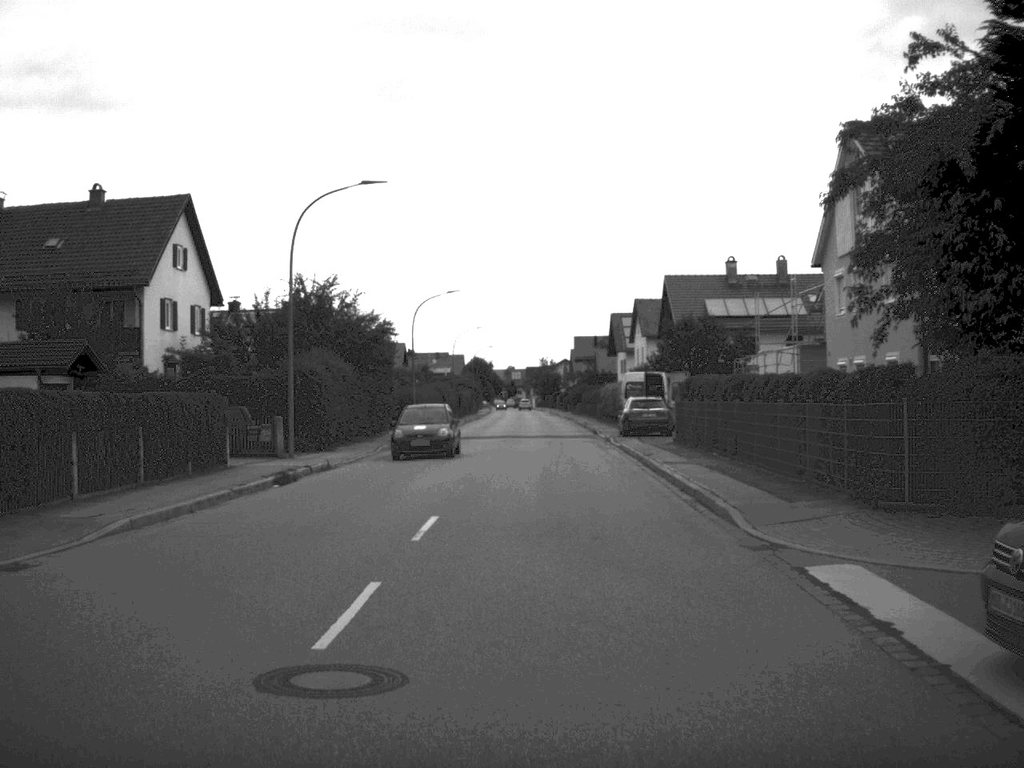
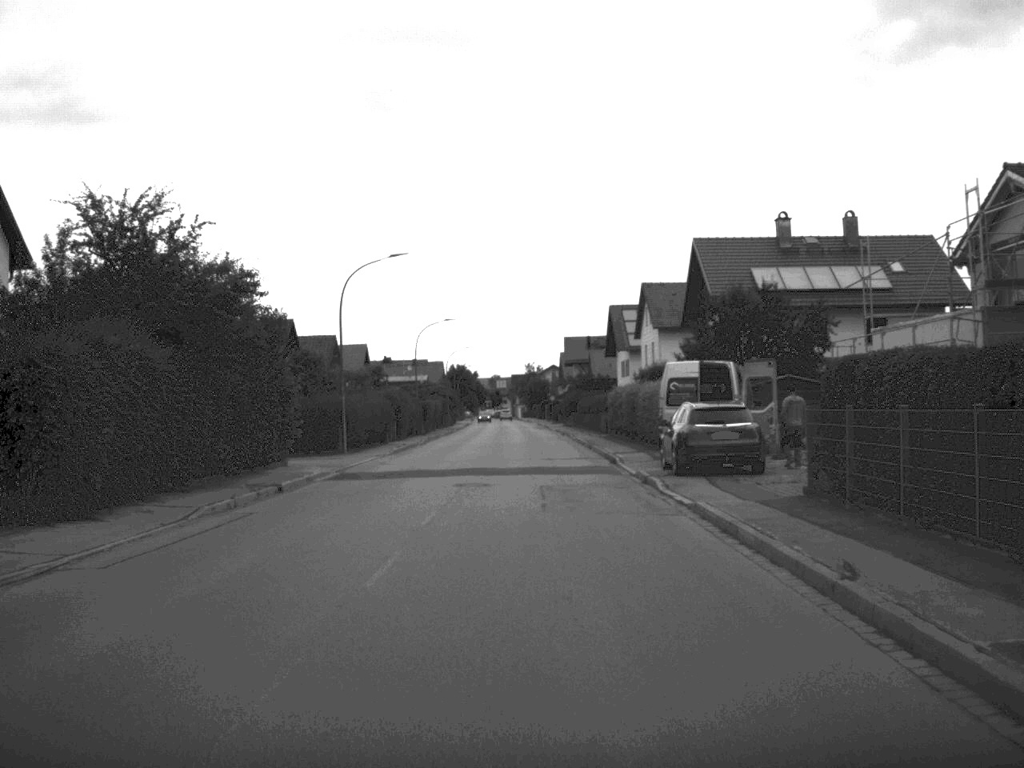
(+0.3, +20.7) m; 0°
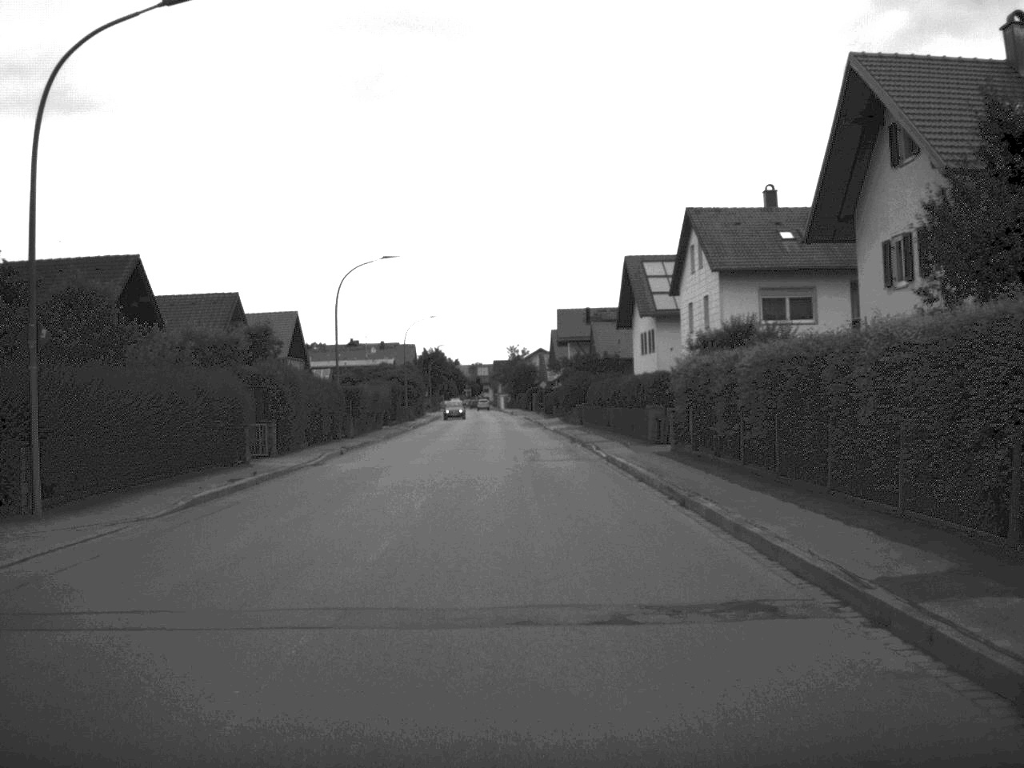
(-0.1, +29.4) m; +1°
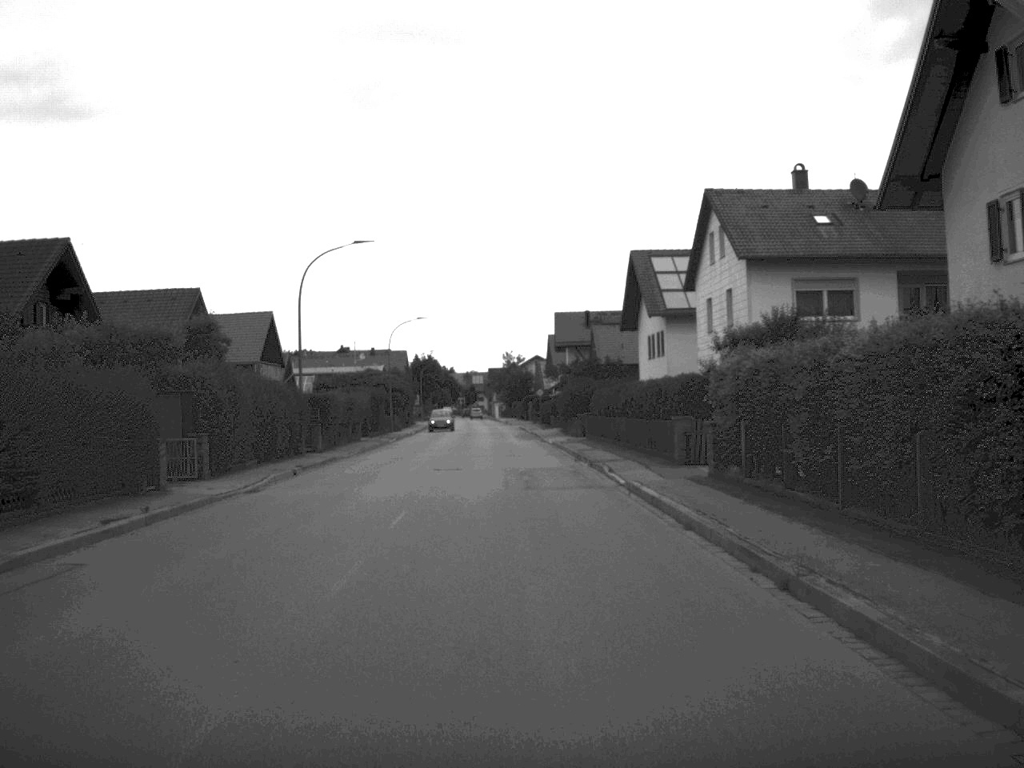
(0.0, +7.3) m; 0°
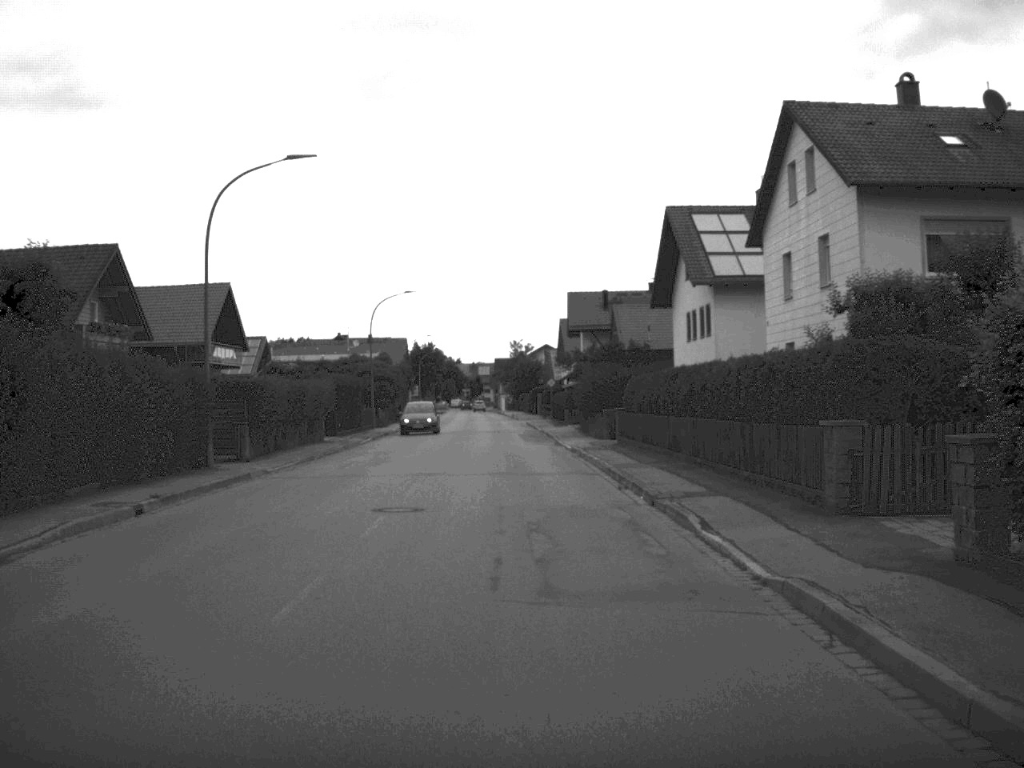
(-0.1, +13.8) m; 0°
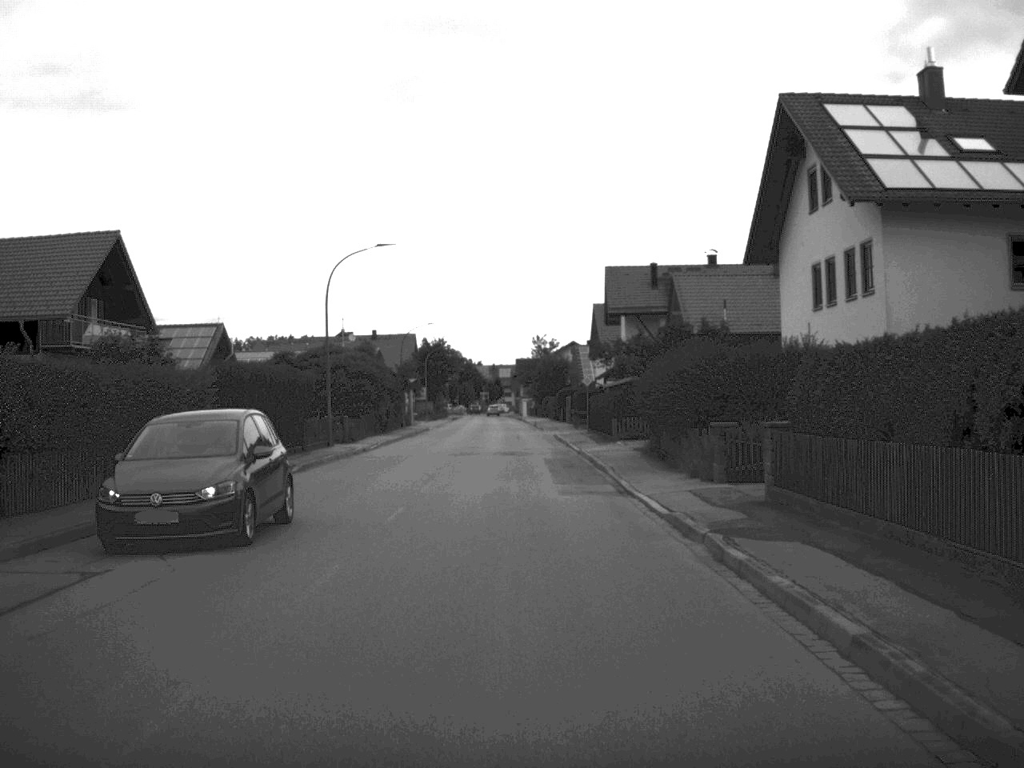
(-0.2, +21.9) m; -1°
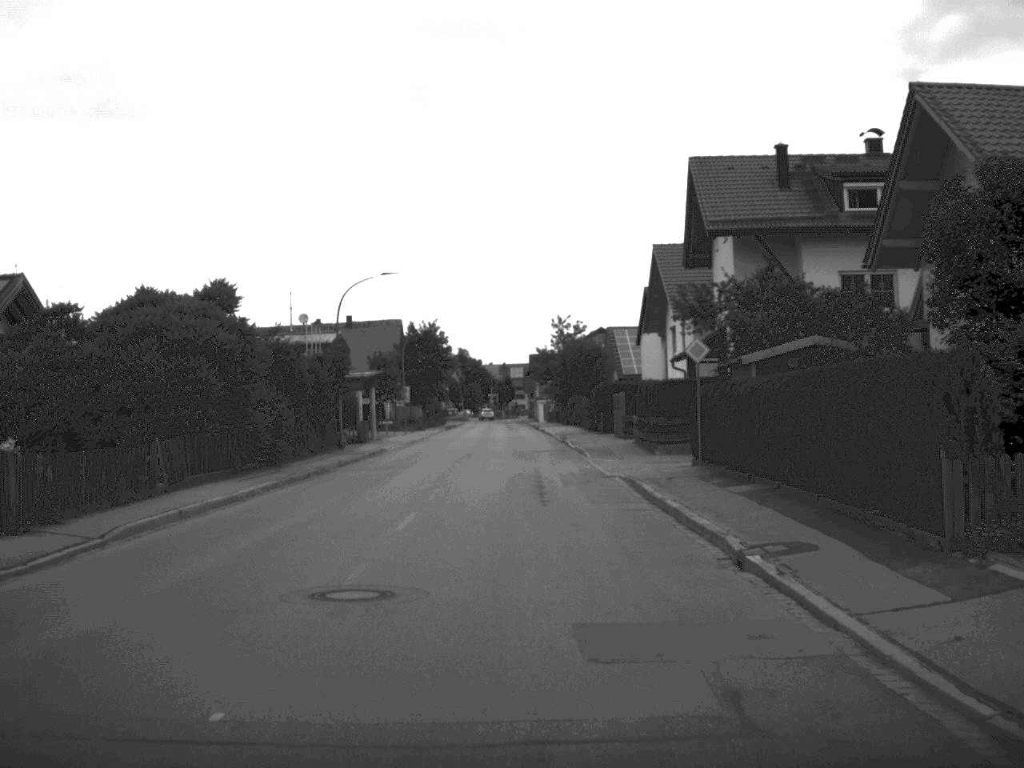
(-0.4, +35.9) m; -1°
